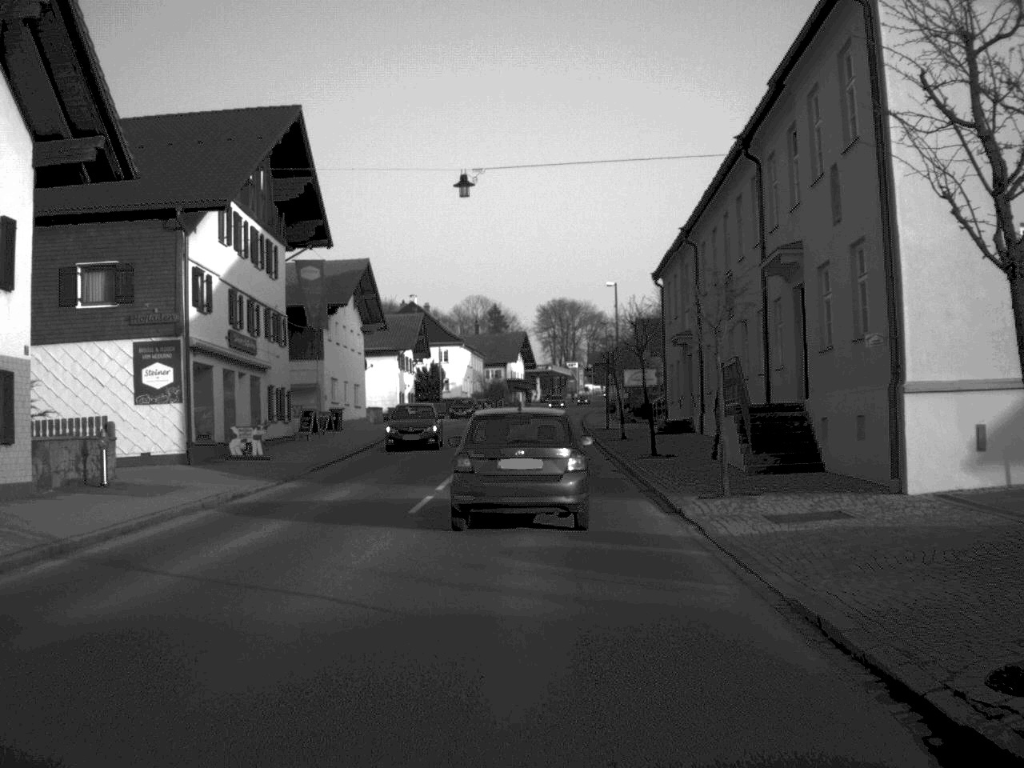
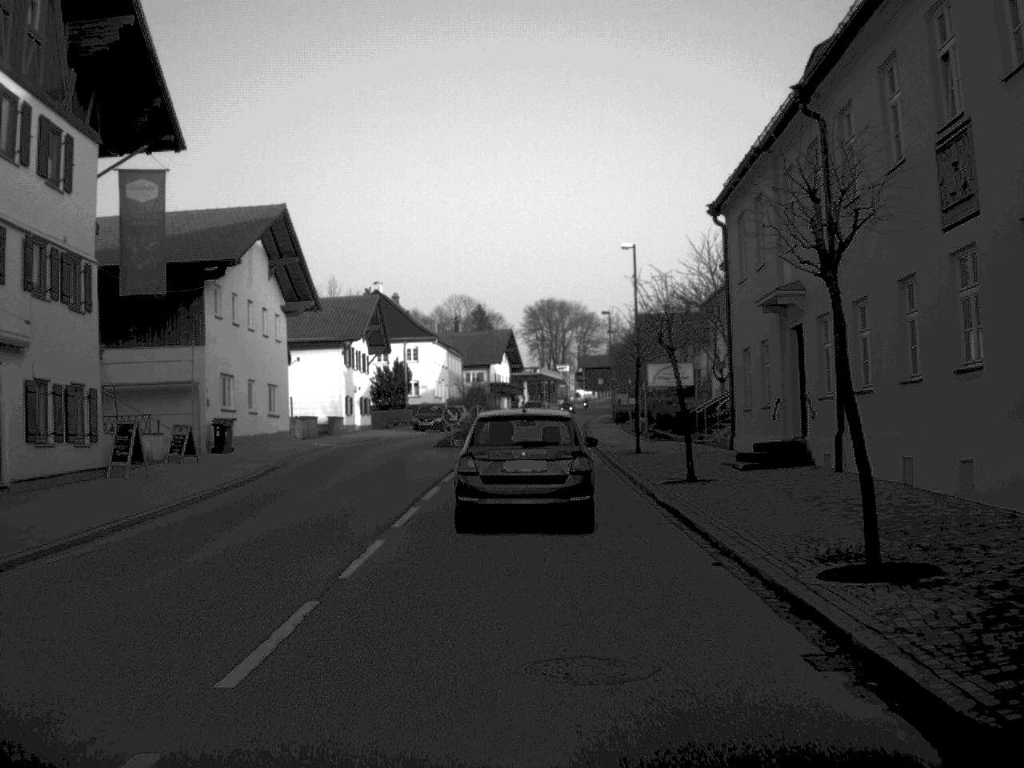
(+0.1, +19.8) m; +1°
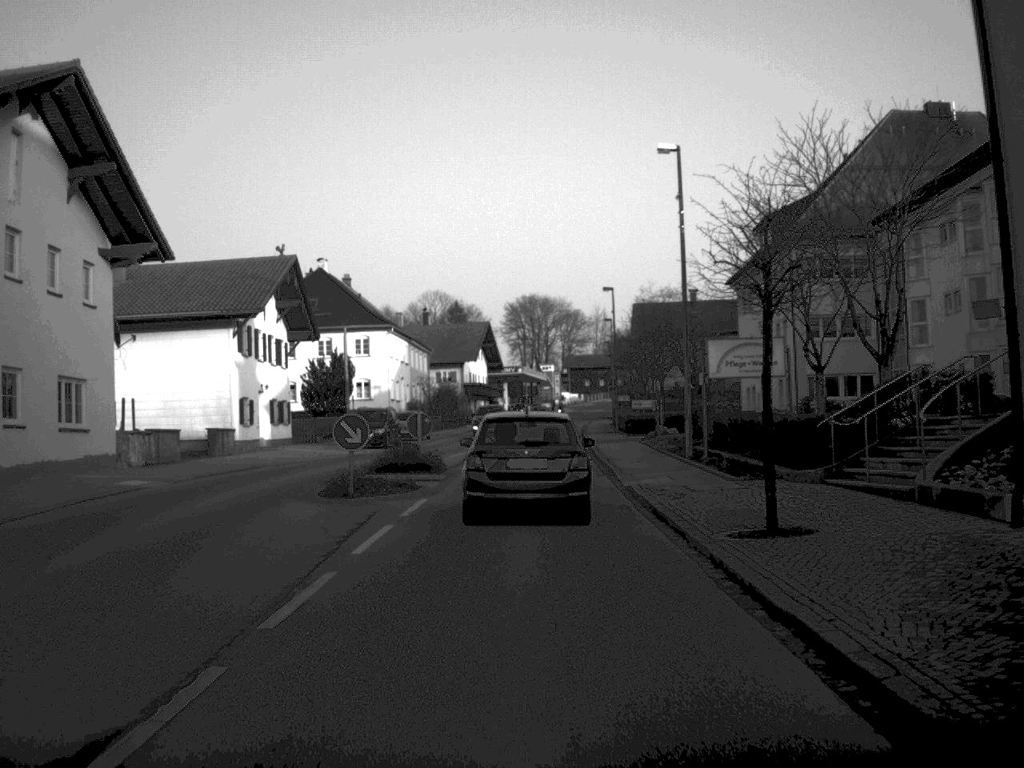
(+0.1, +20.5) m; +1°
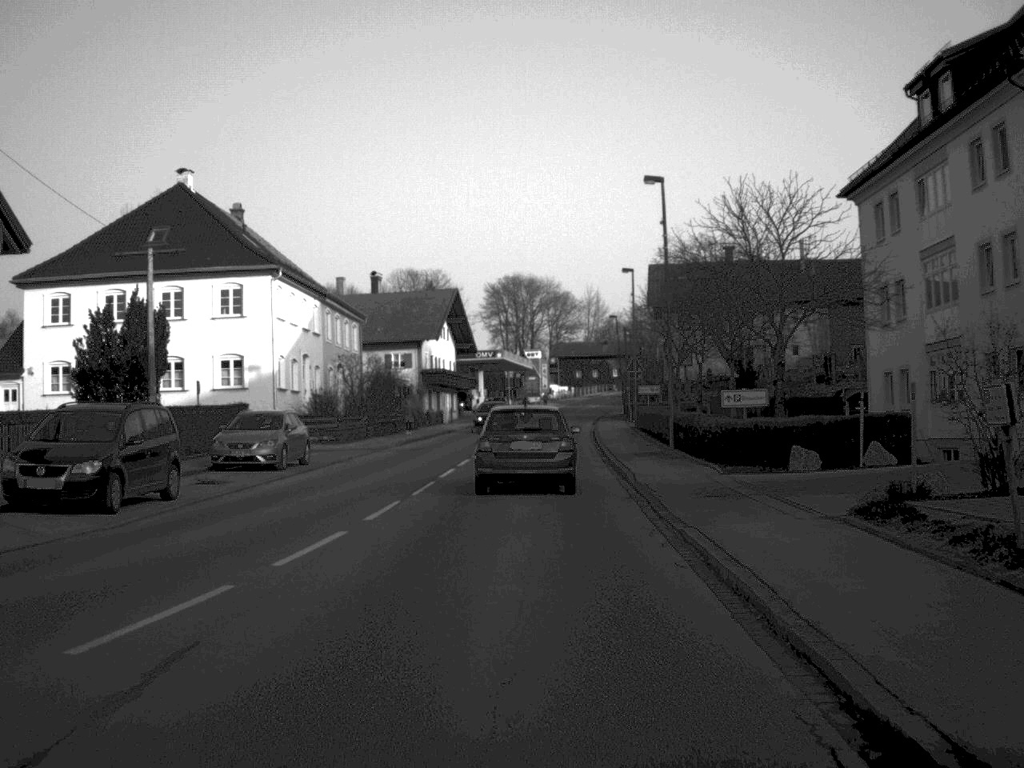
(+0.3, +32.0) m; +1°
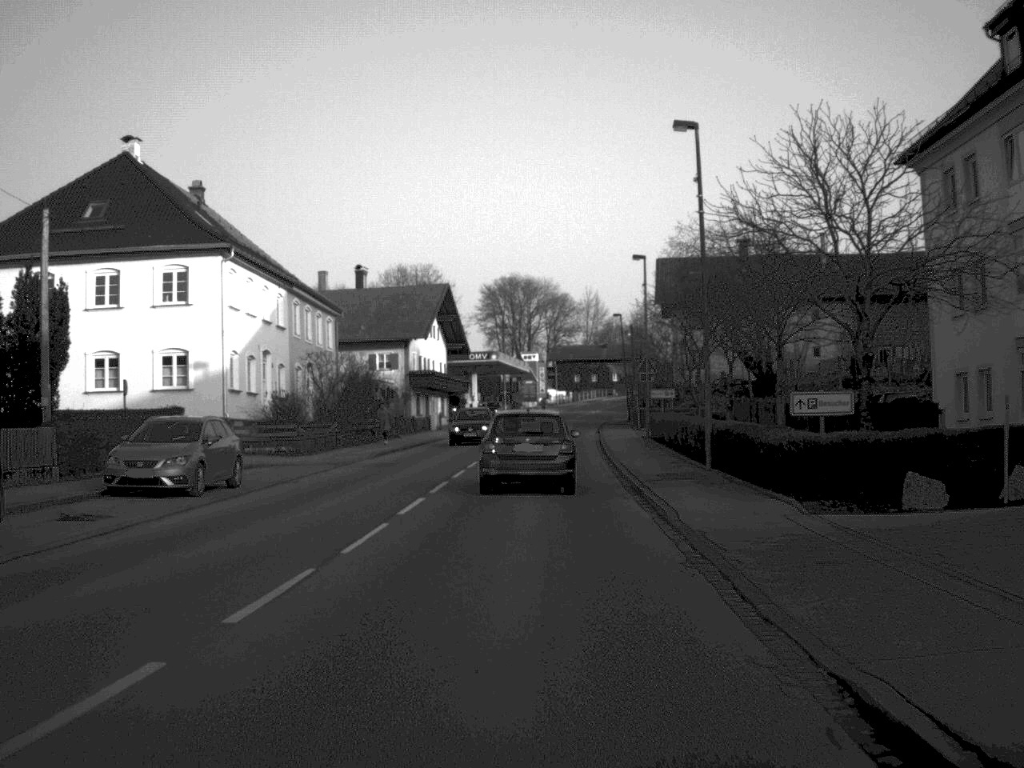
(0.0, +7.7) m; 0°
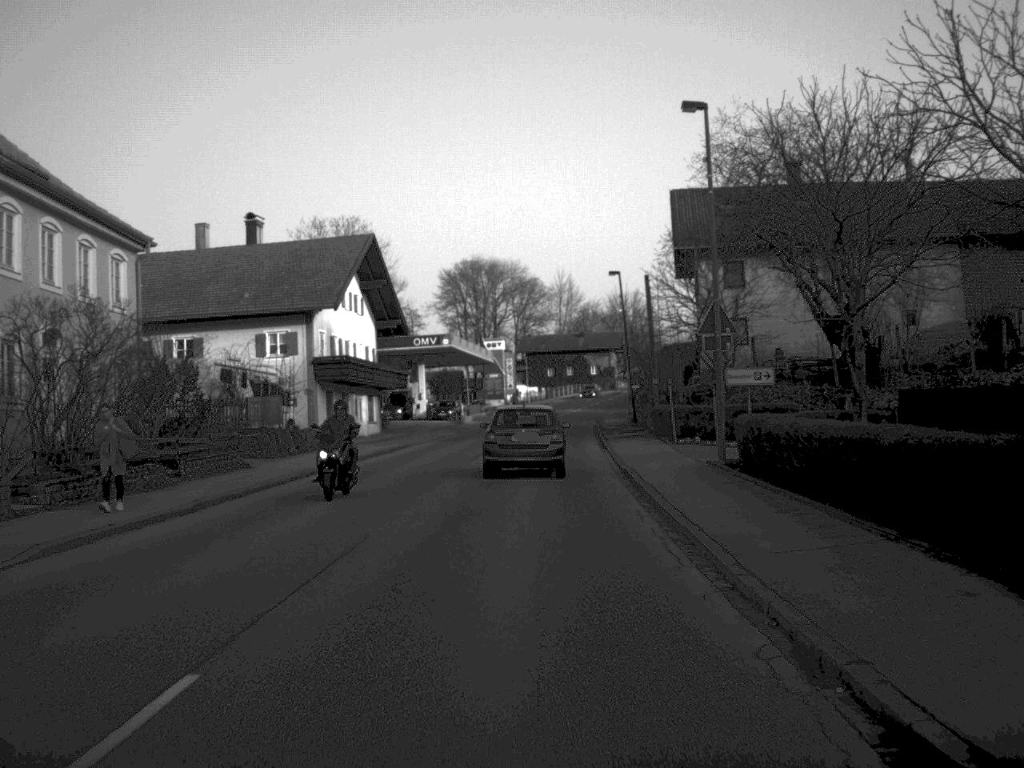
(+0.4, +27.2) m; +1°
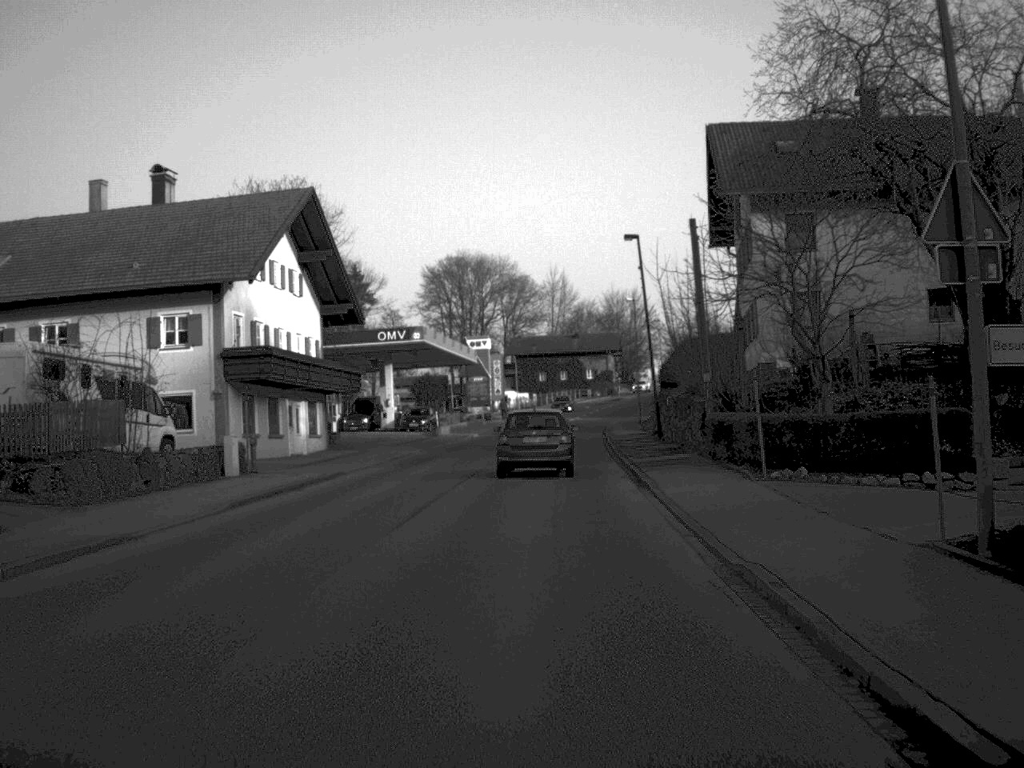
(+0.1, +15.8) m; 0°
